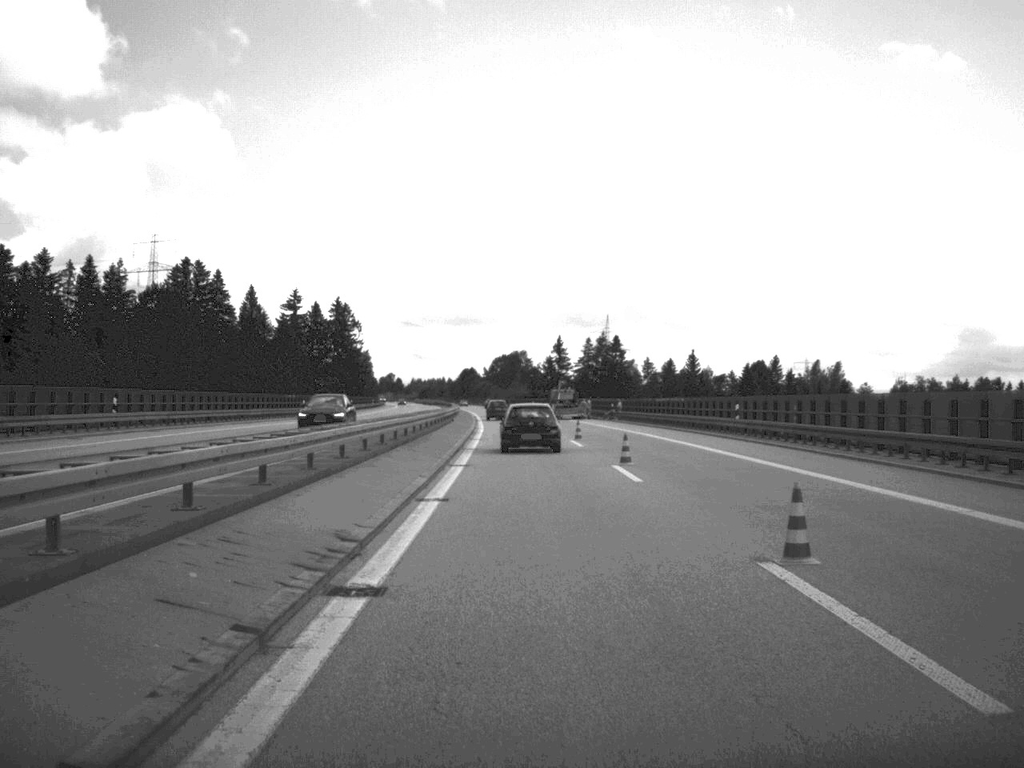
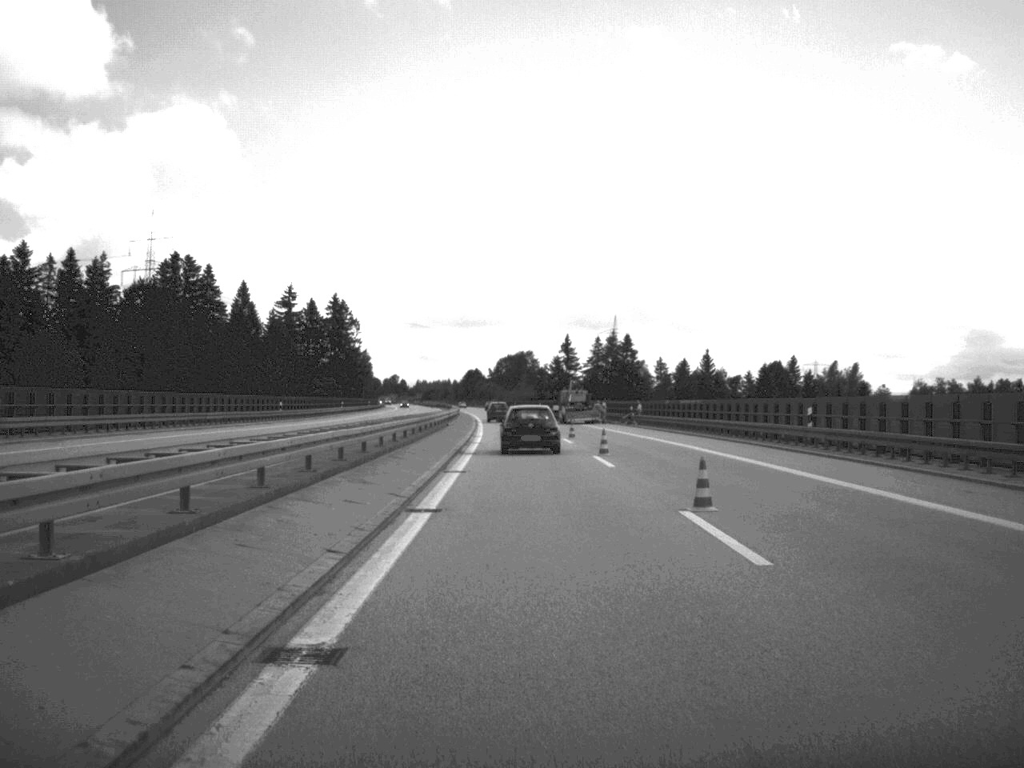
(0.0, +12.0) m; 0°
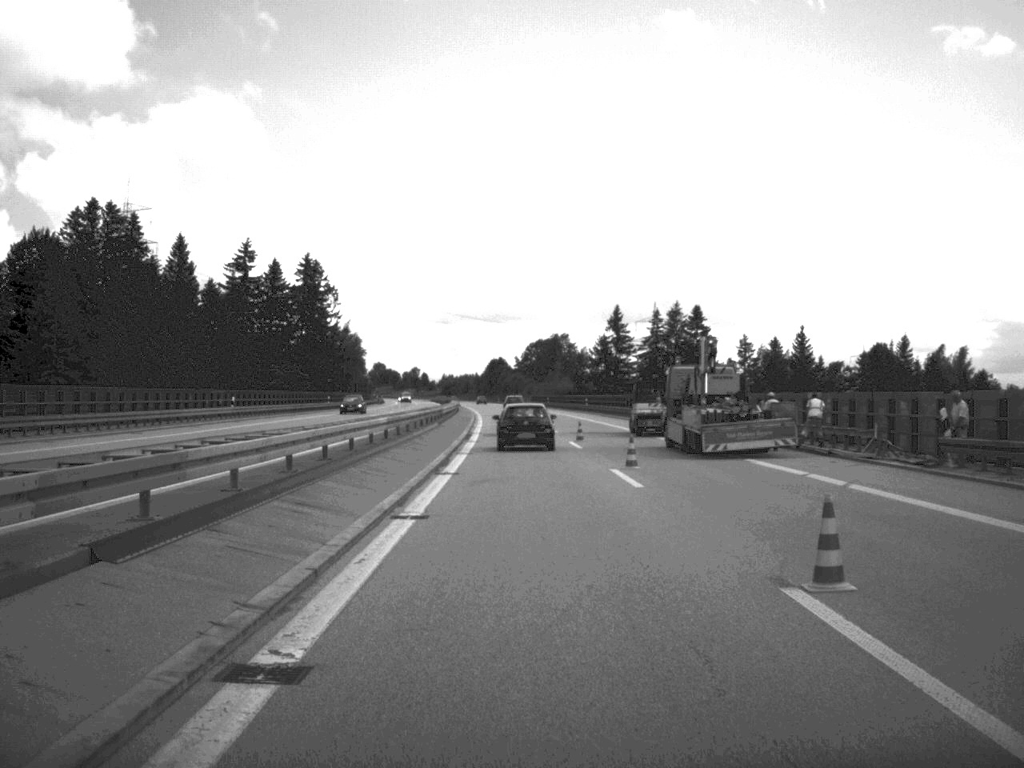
(-0.8, +60.2) m; -2°
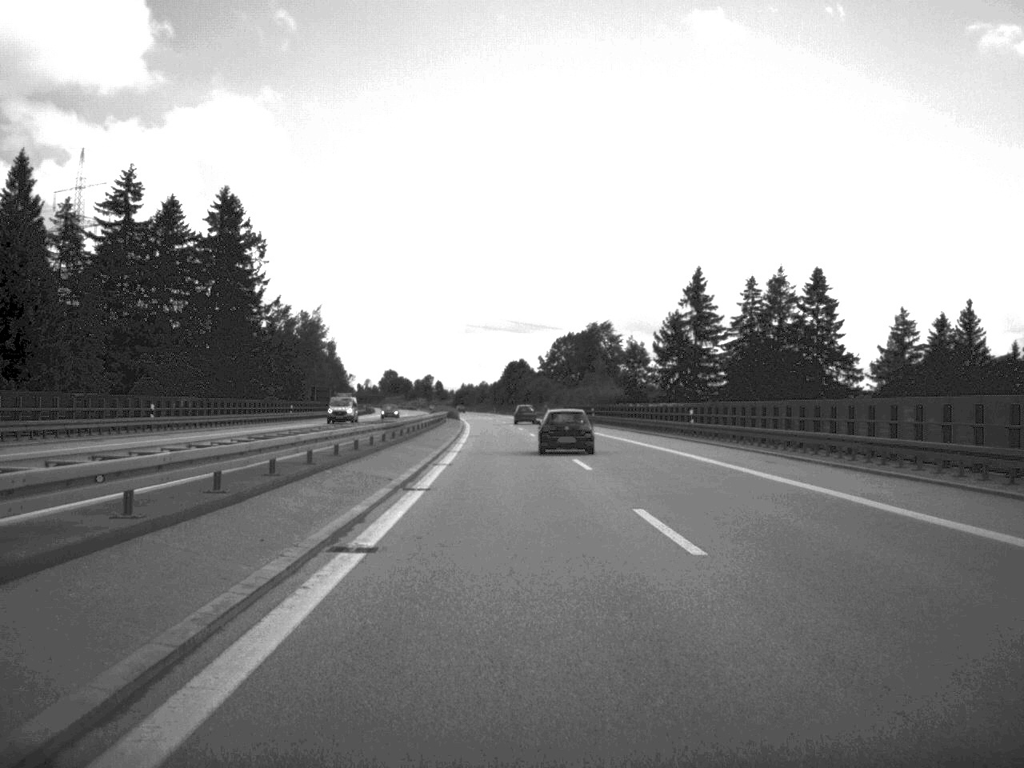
(-0.7, +62.7) m; -1°
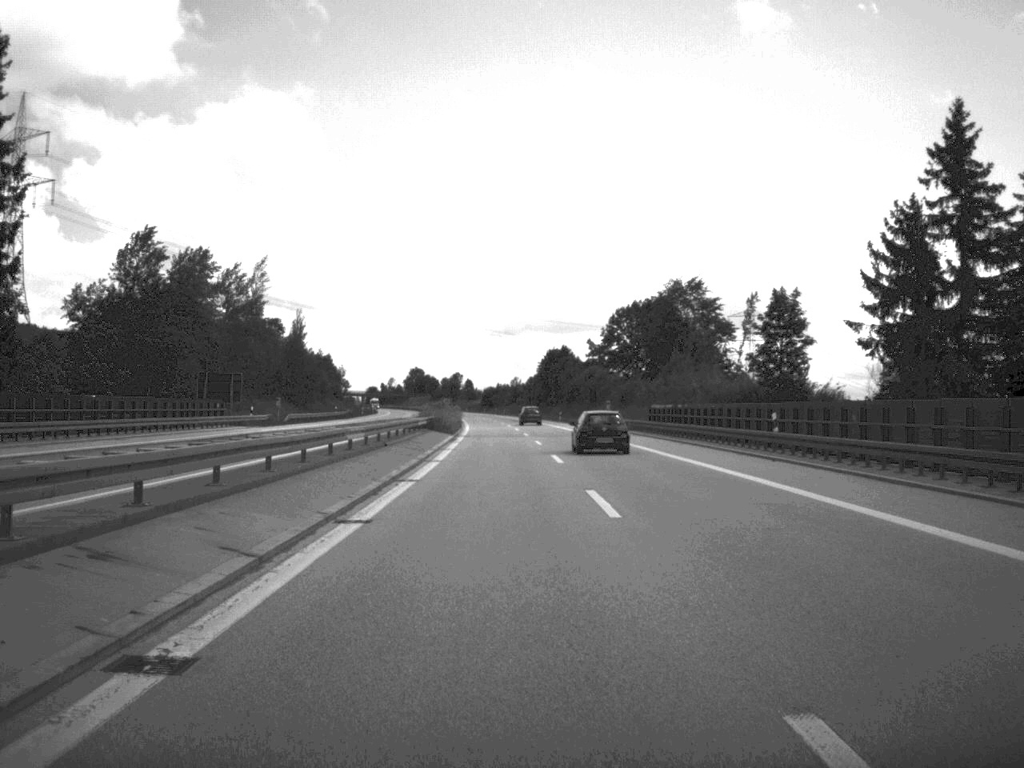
(-1.0, +65.5) m; -2°
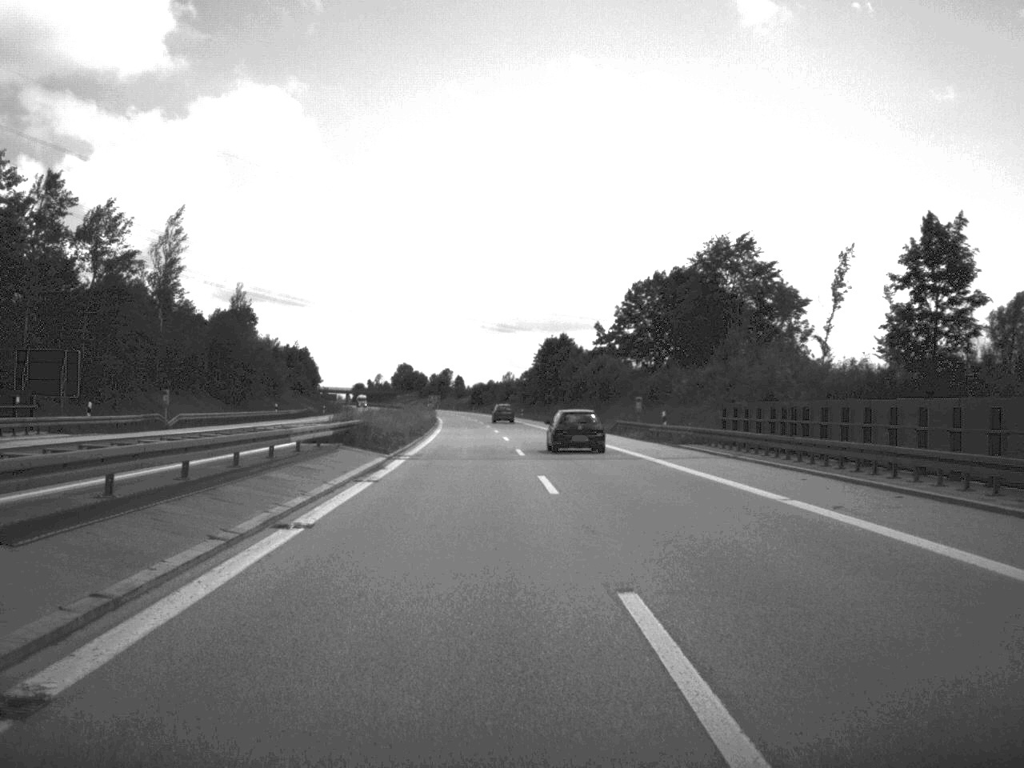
(0.0, +30.9) m; 0°
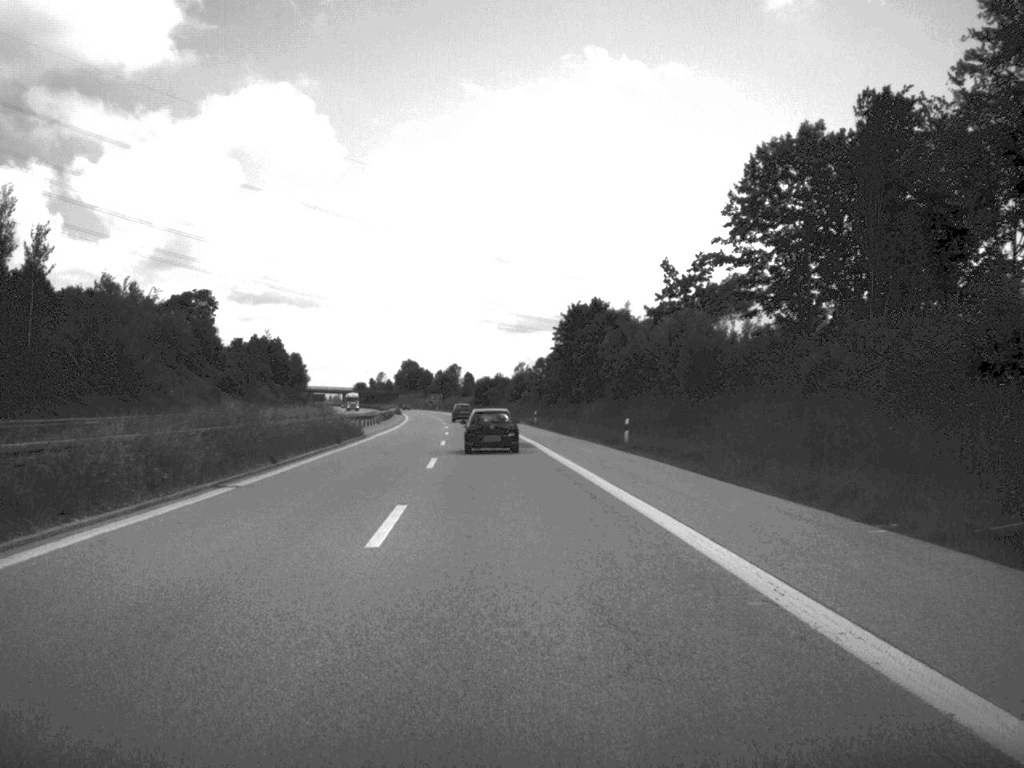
(+0.2, +61.4) m; -1°
